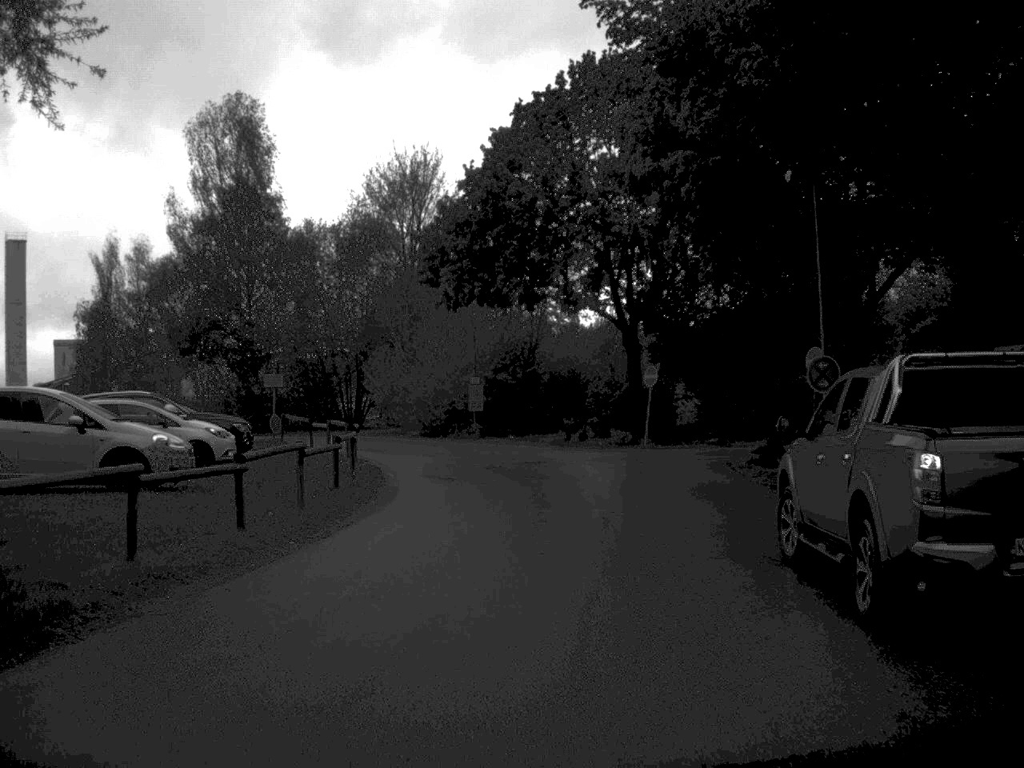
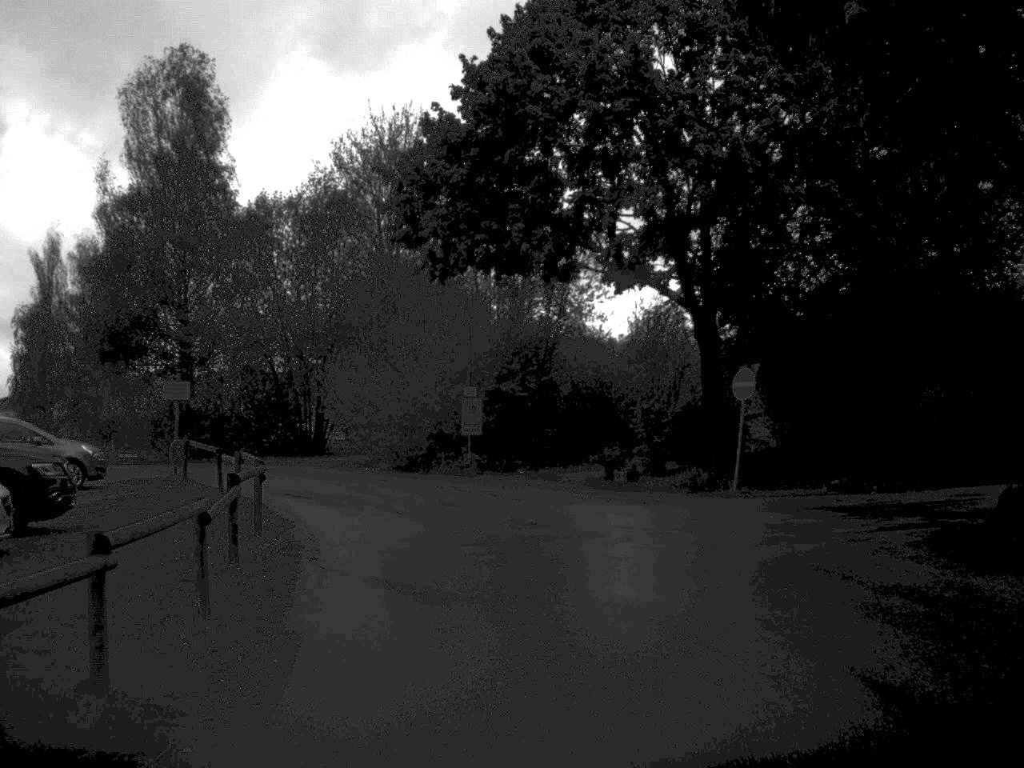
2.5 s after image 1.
(-0.7, +12.7) m; +1°
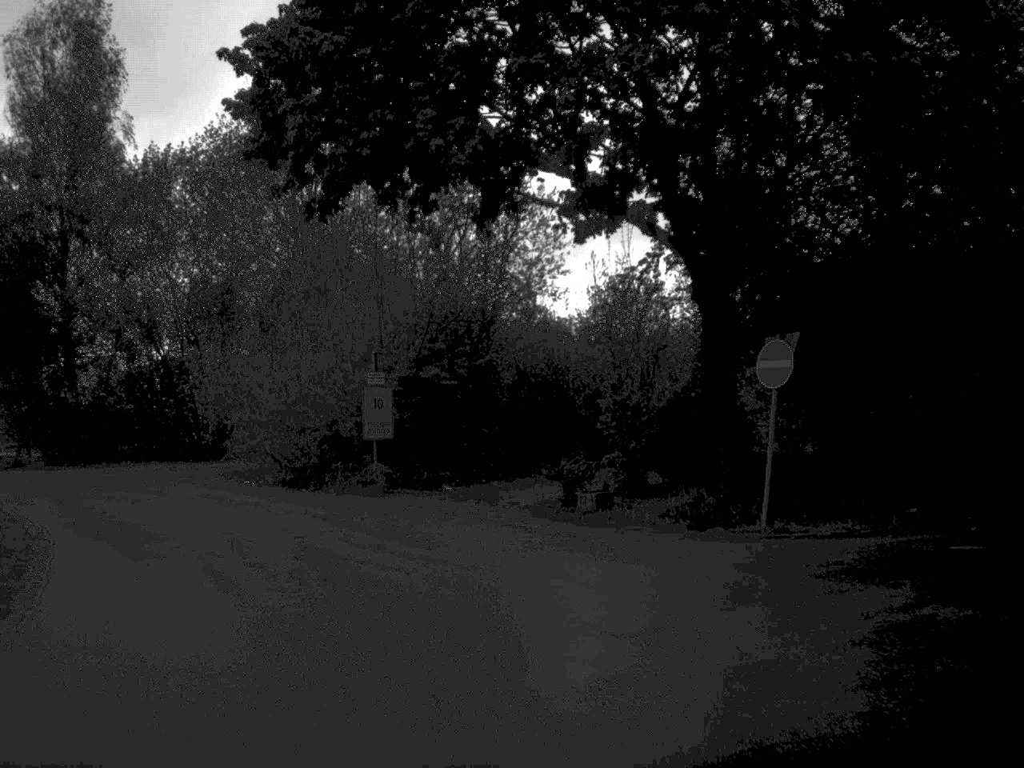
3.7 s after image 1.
(+0.3, +8.1) m; +2°
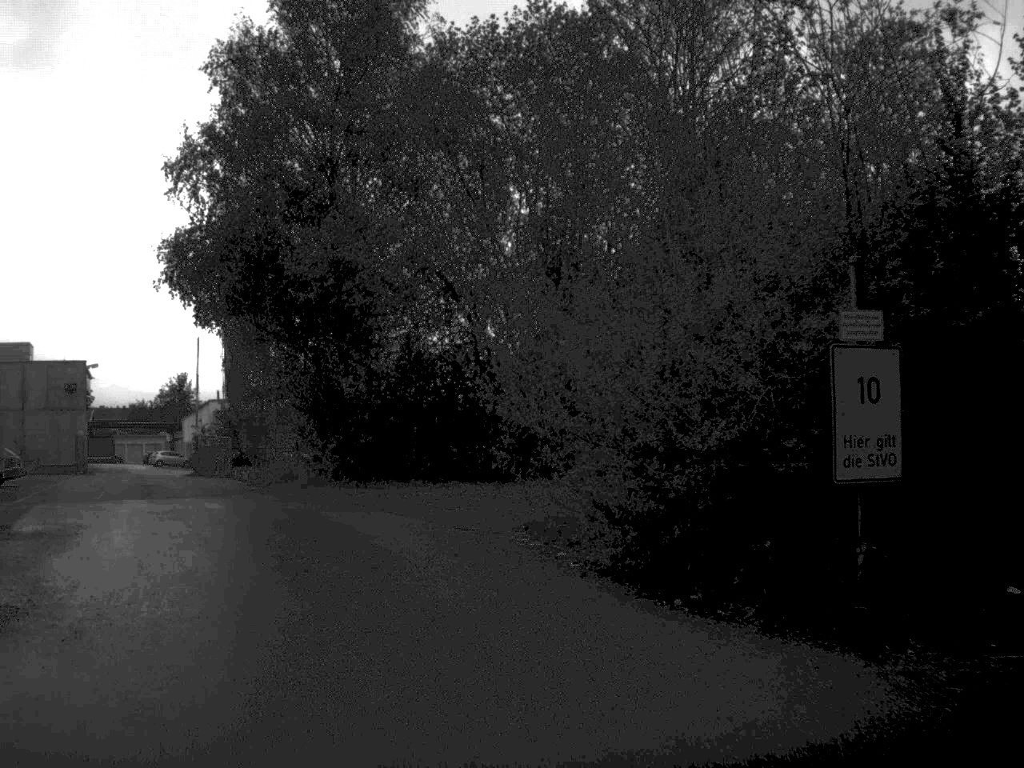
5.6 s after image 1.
(-1.8, +13.0) m; -17°
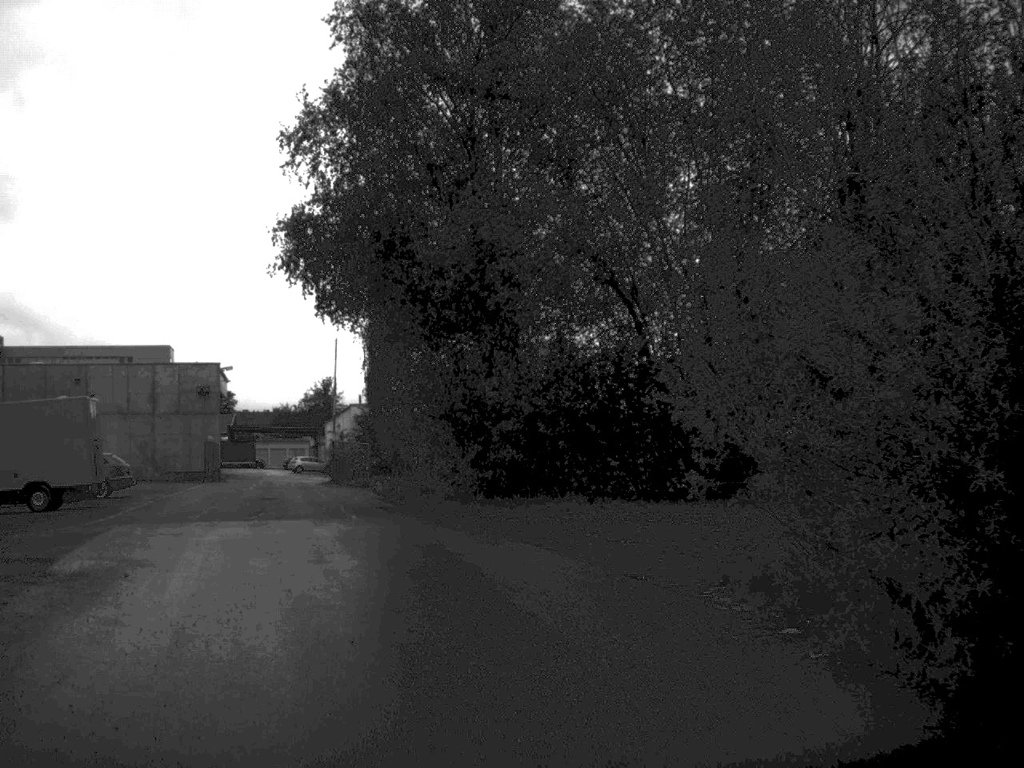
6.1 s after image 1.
(-0.2, +3.9) m; -7°
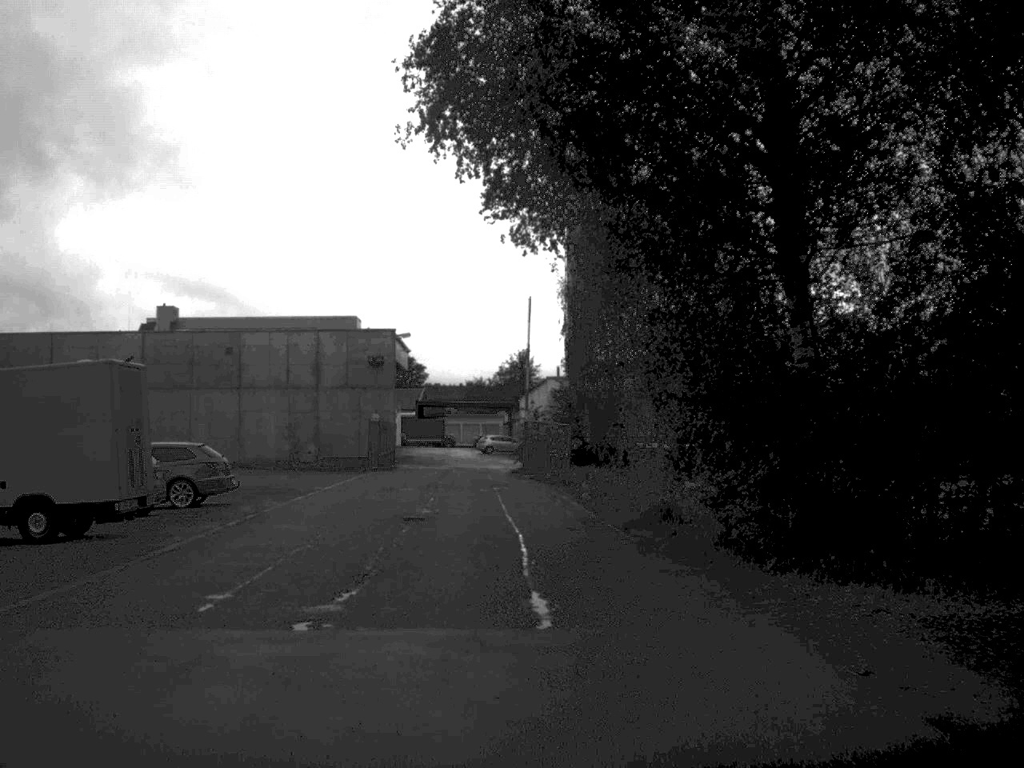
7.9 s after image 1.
(-1.3, +11.8) m; -9°
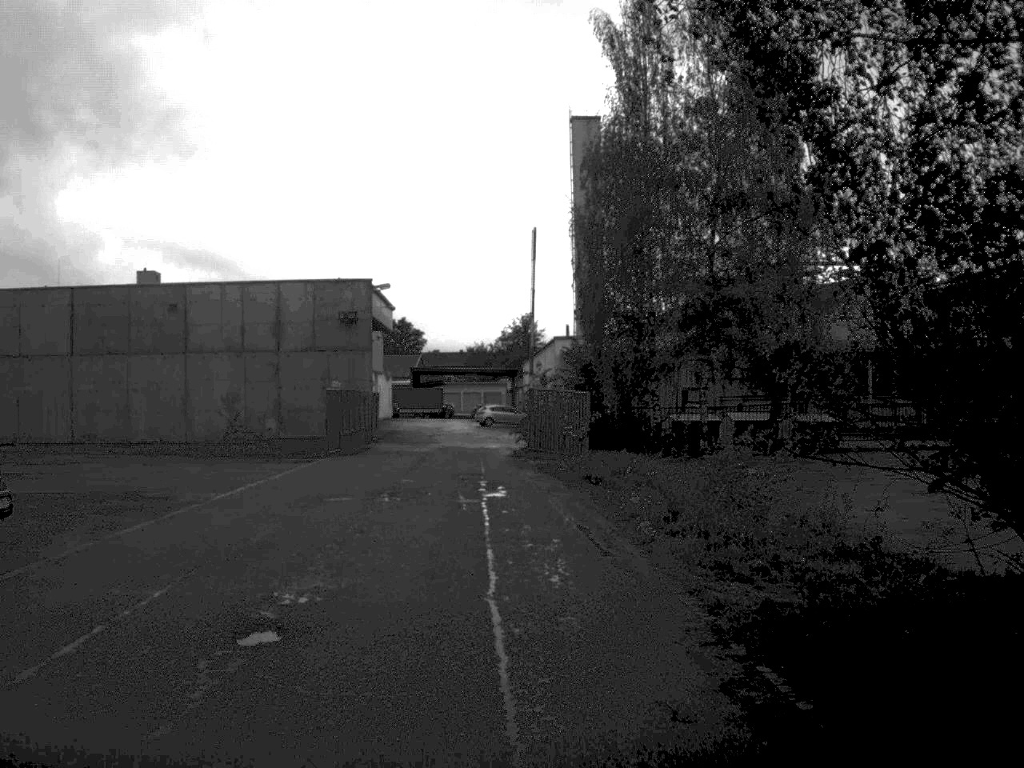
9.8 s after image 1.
(0.0, +12.9) m; 0°
